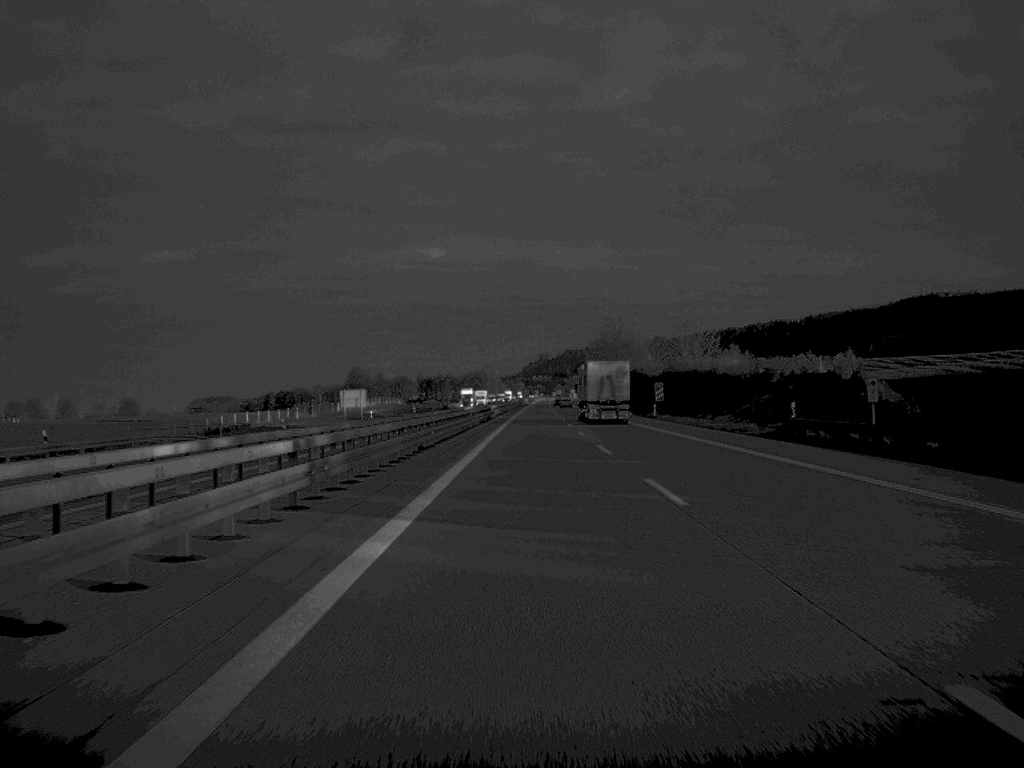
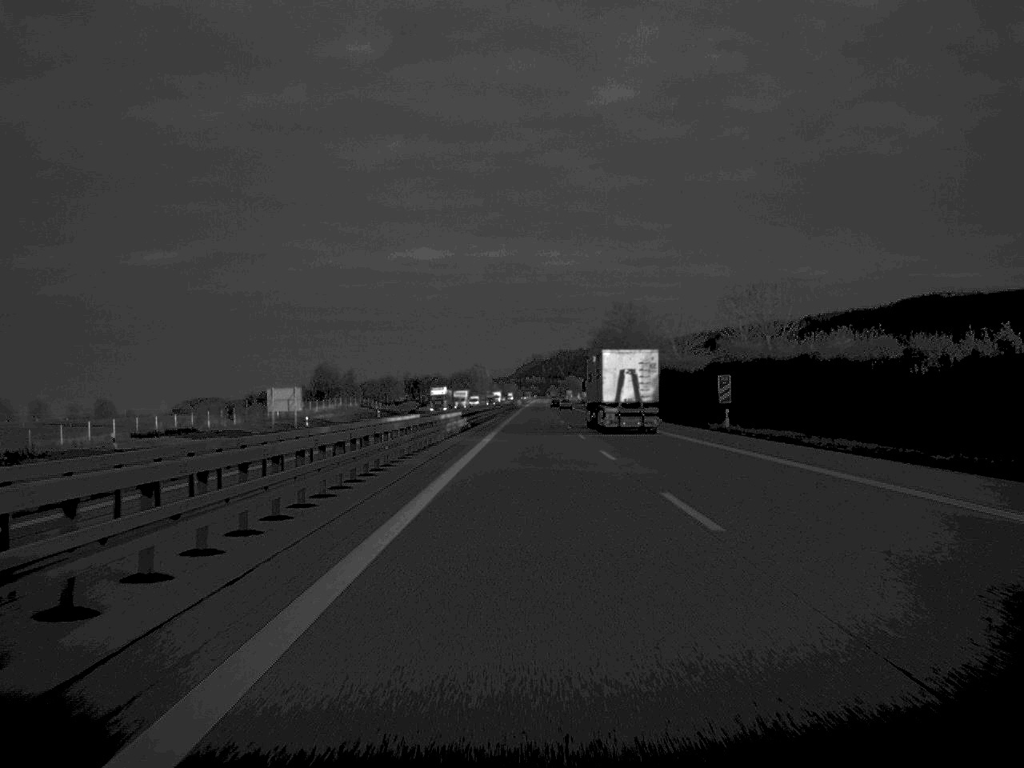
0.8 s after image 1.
(+0.1, +38.8) m; 0°
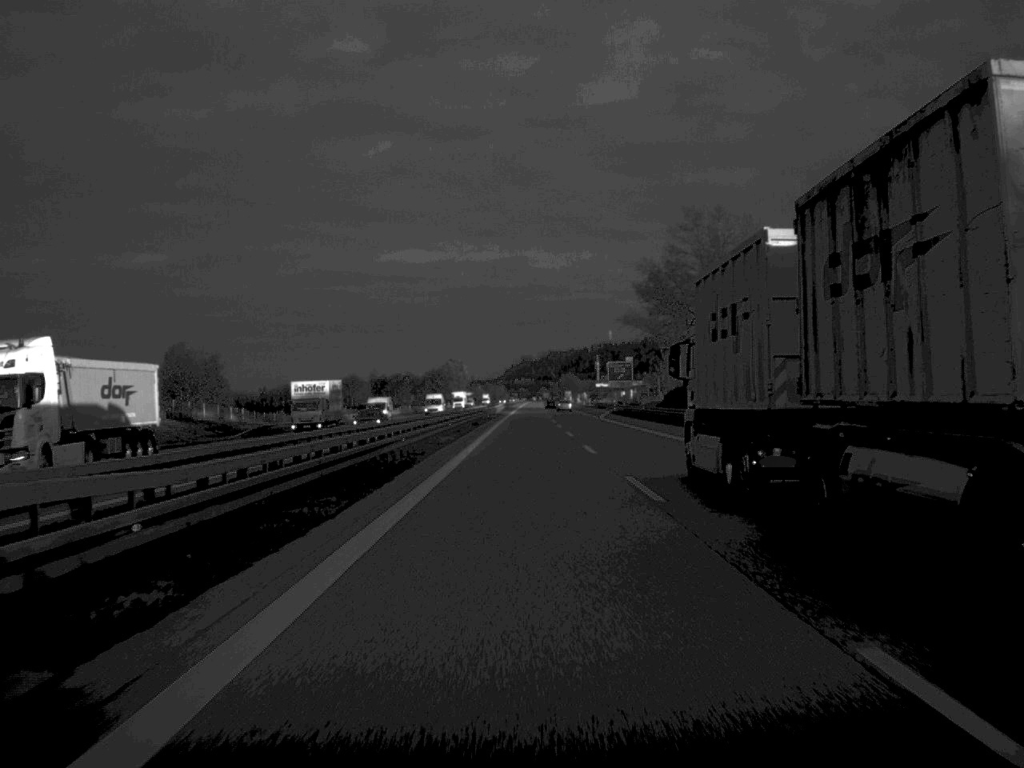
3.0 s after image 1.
(+0.4, +102.7) m; 0°
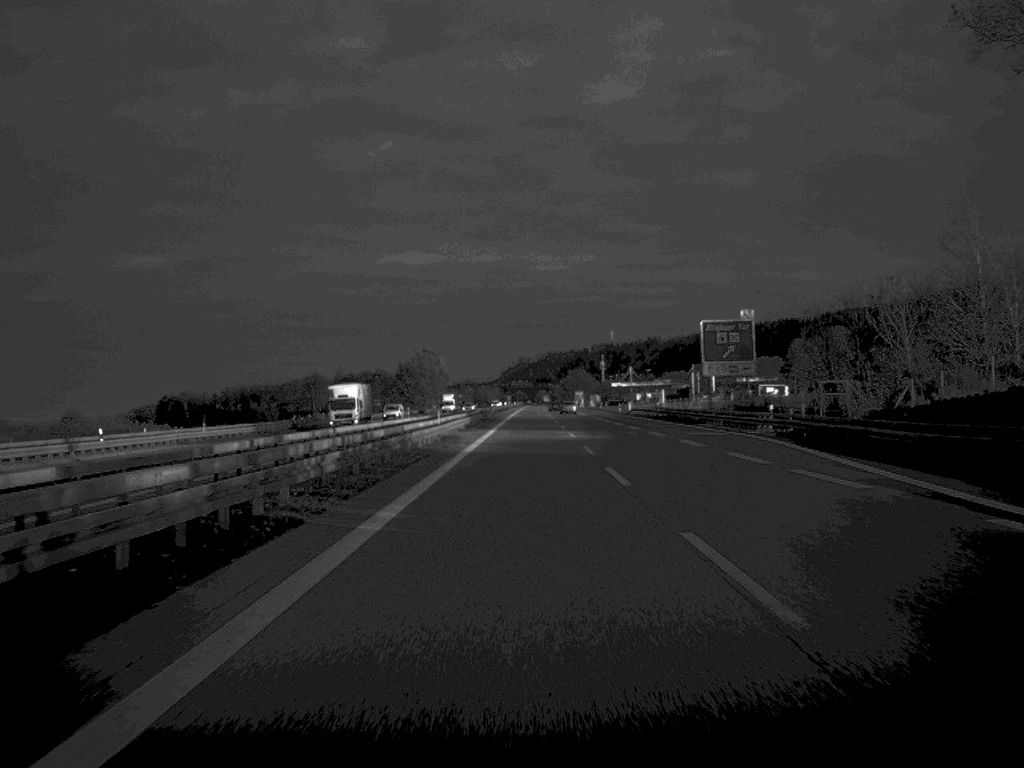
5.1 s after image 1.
(+0.1, +99.5) m; 0°
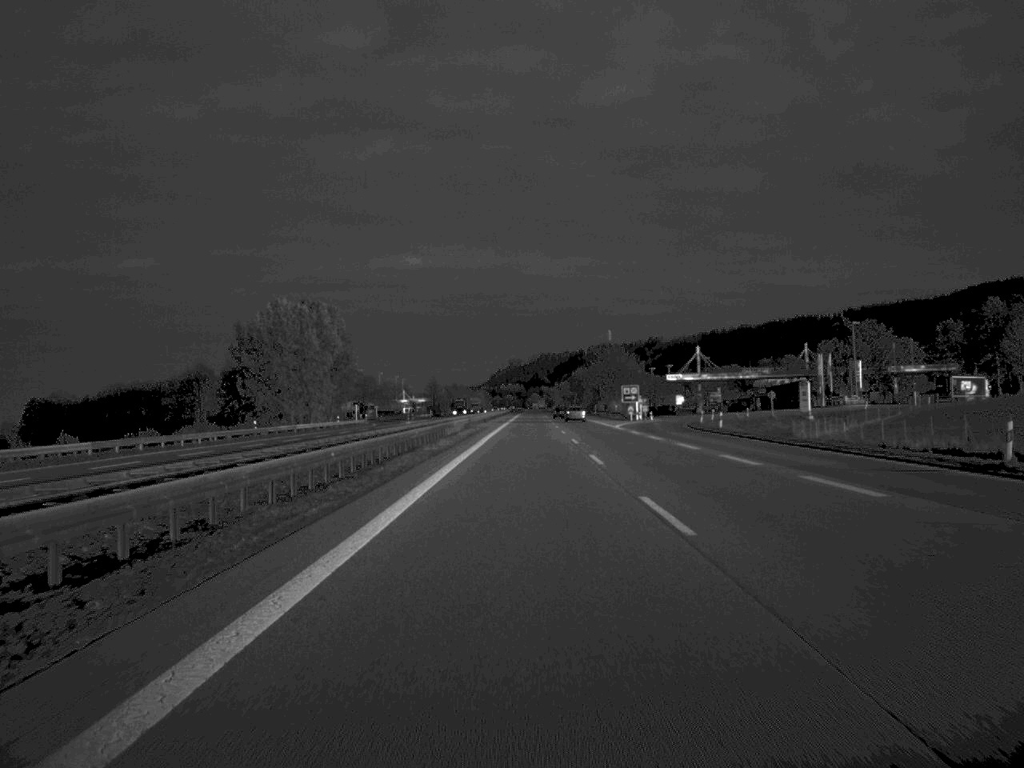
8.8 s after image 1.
(+0.5, +165.4) m; 0°
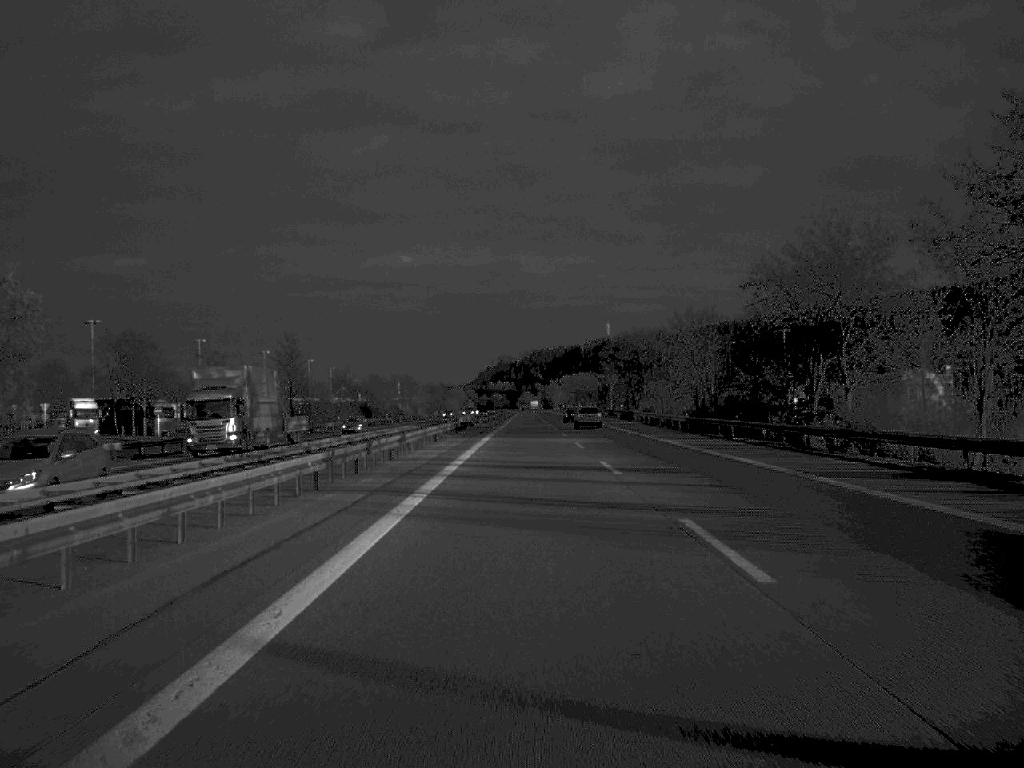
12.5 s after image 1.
(+0.2, +165.2) m; 0°
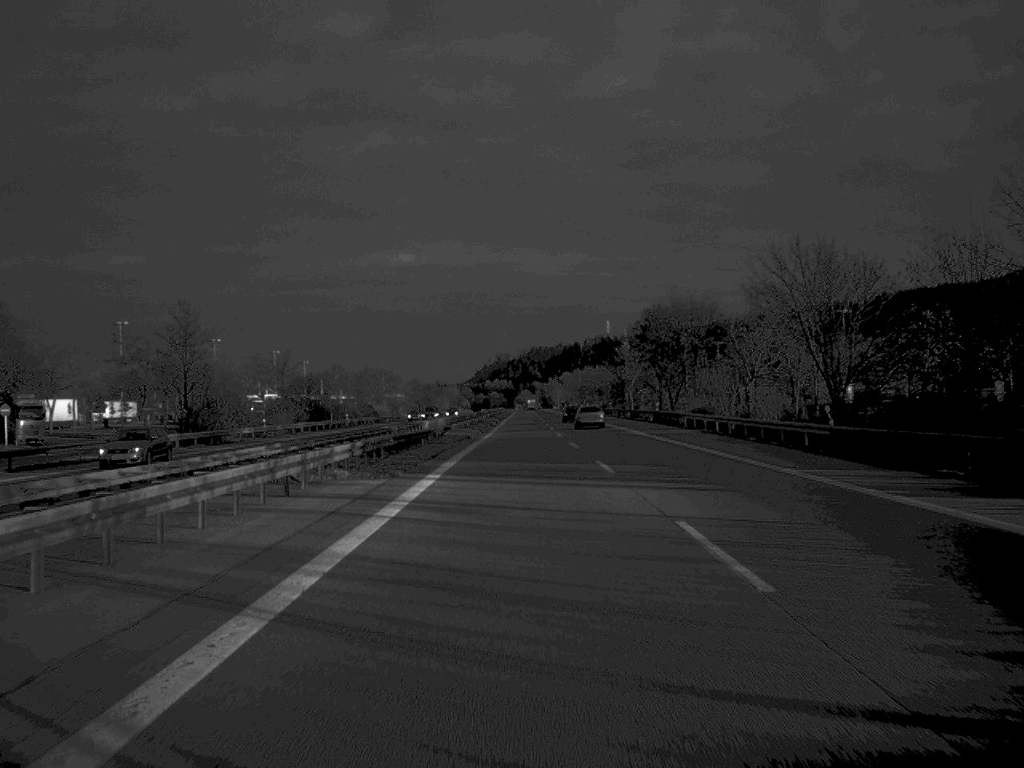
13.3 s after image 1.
(0.0, +36.1) m; 0°
